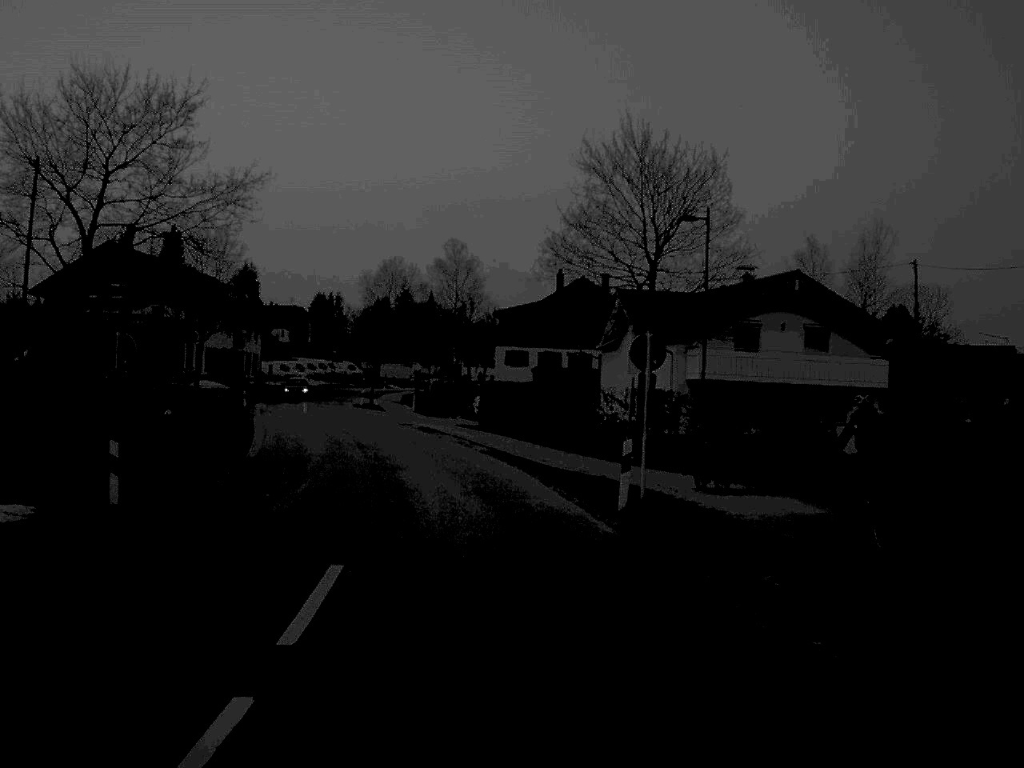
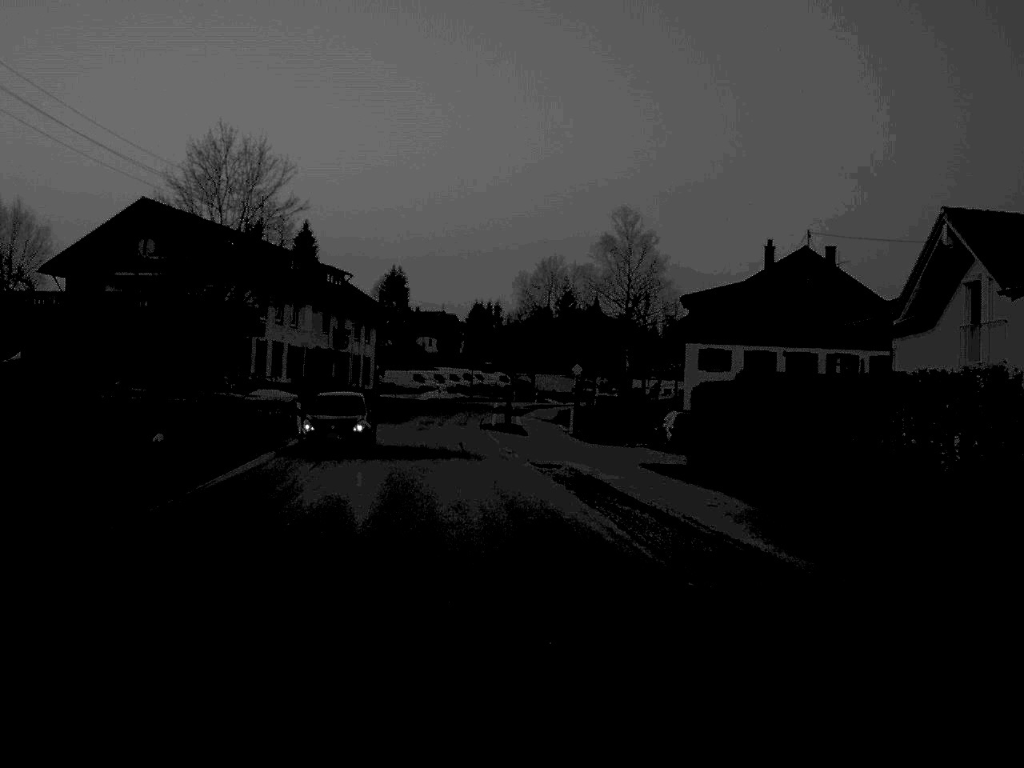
(-1.7, +26.5) m; -7°
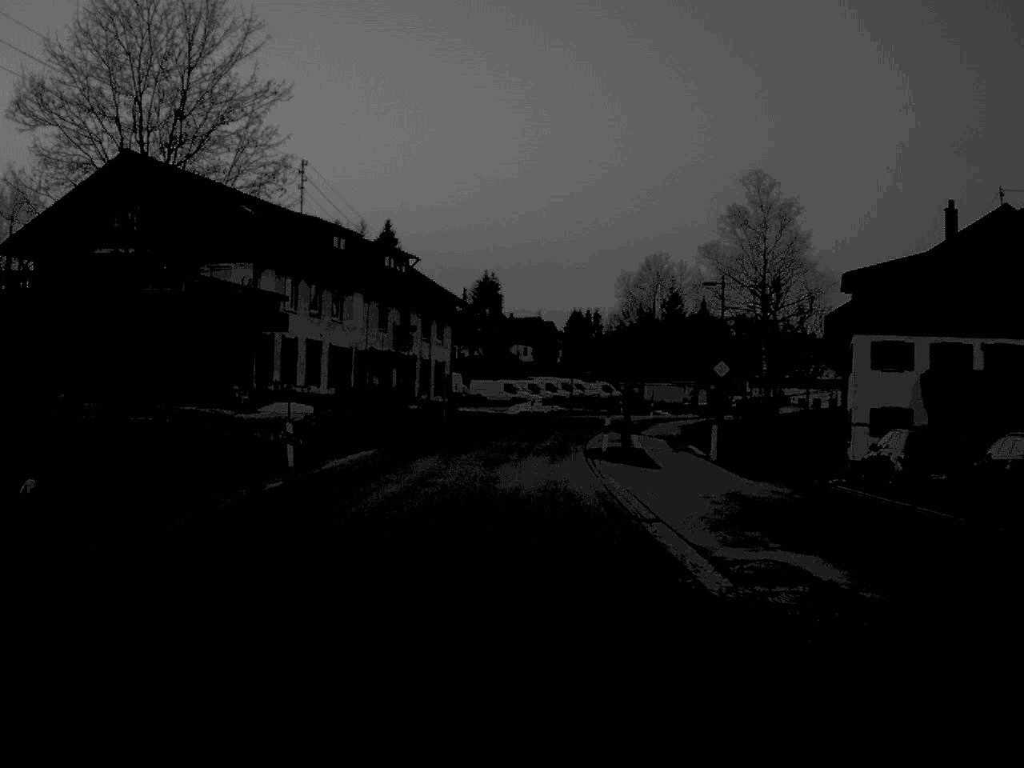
(-0.7, +17.4) m; -4°
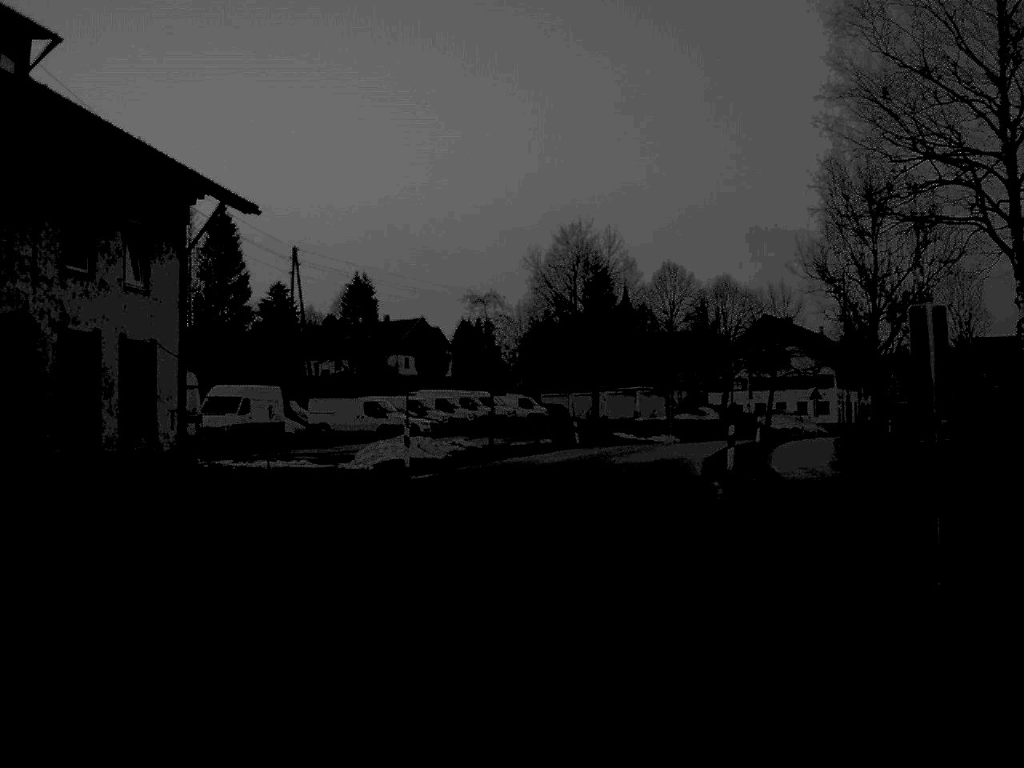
(+0.5, +45.4) m; +5°
